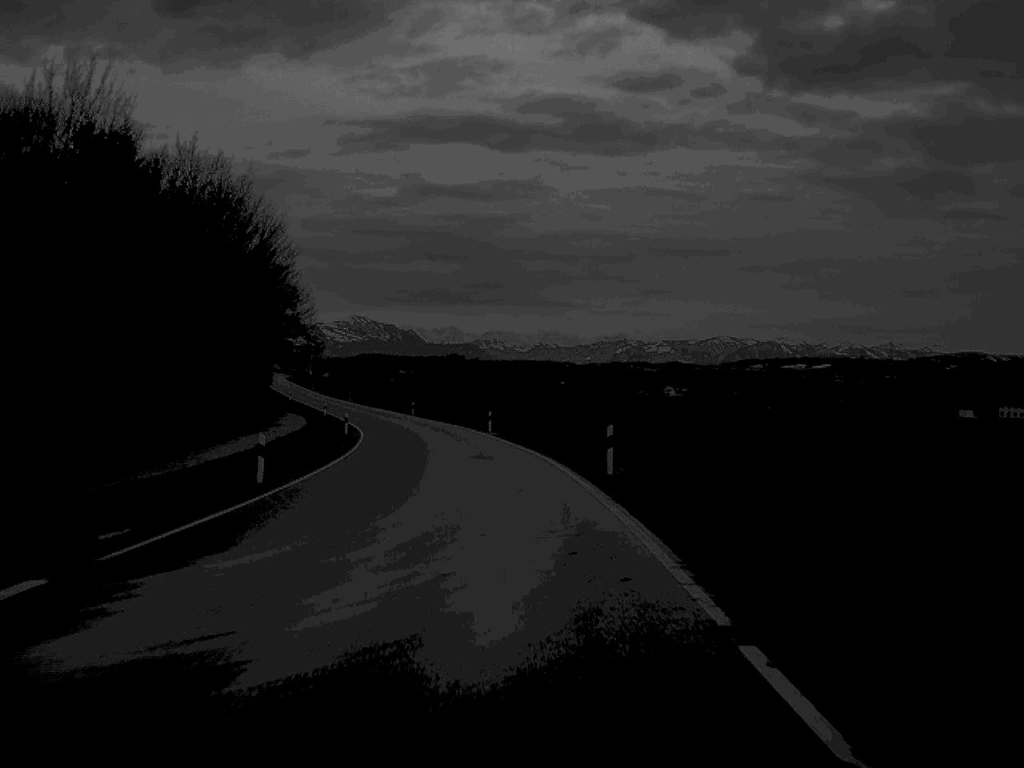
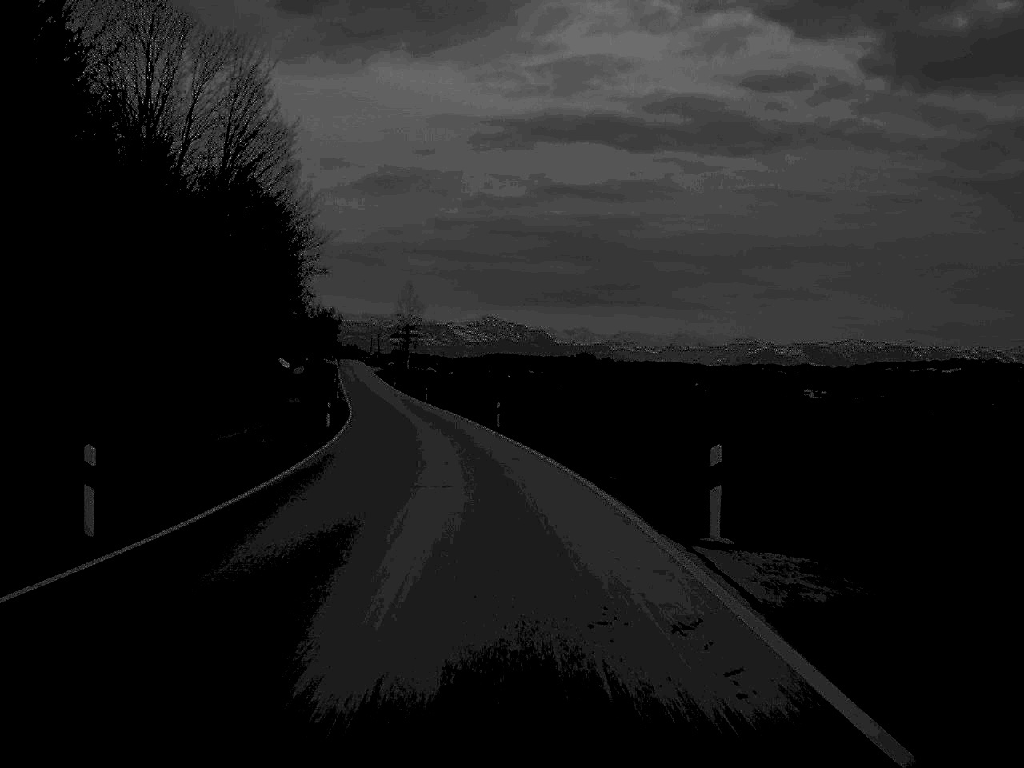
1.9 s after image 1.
(-2.3, +49.3) m; -6°
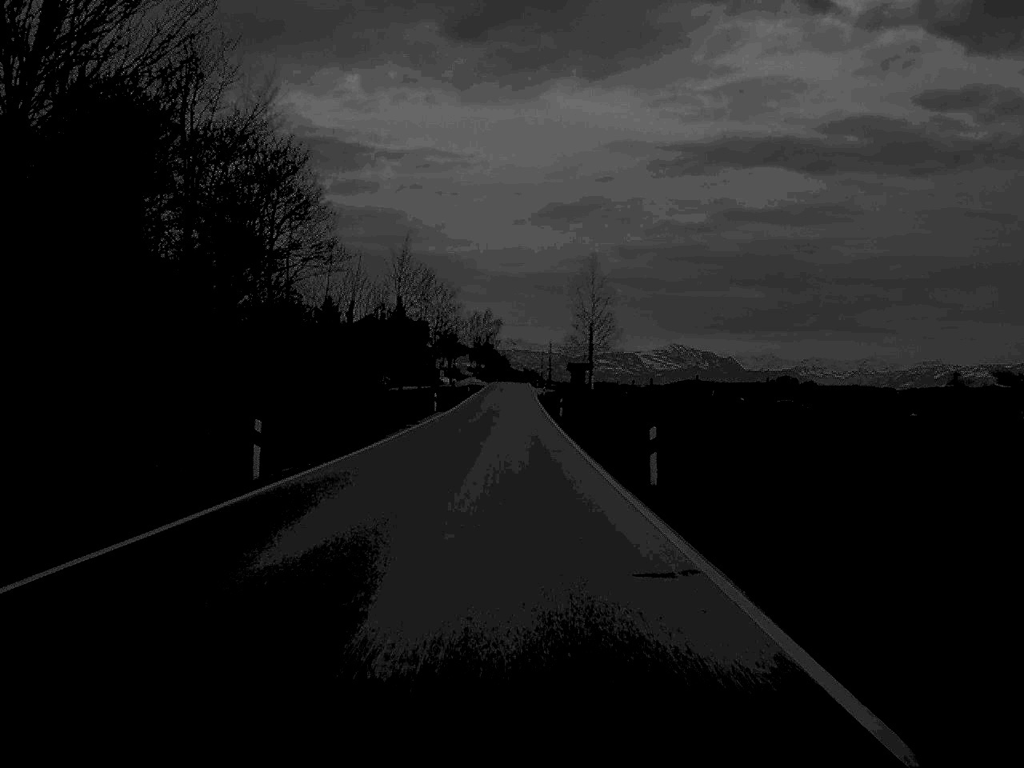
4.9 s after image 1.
(-6.6, +79.6) m; -8°
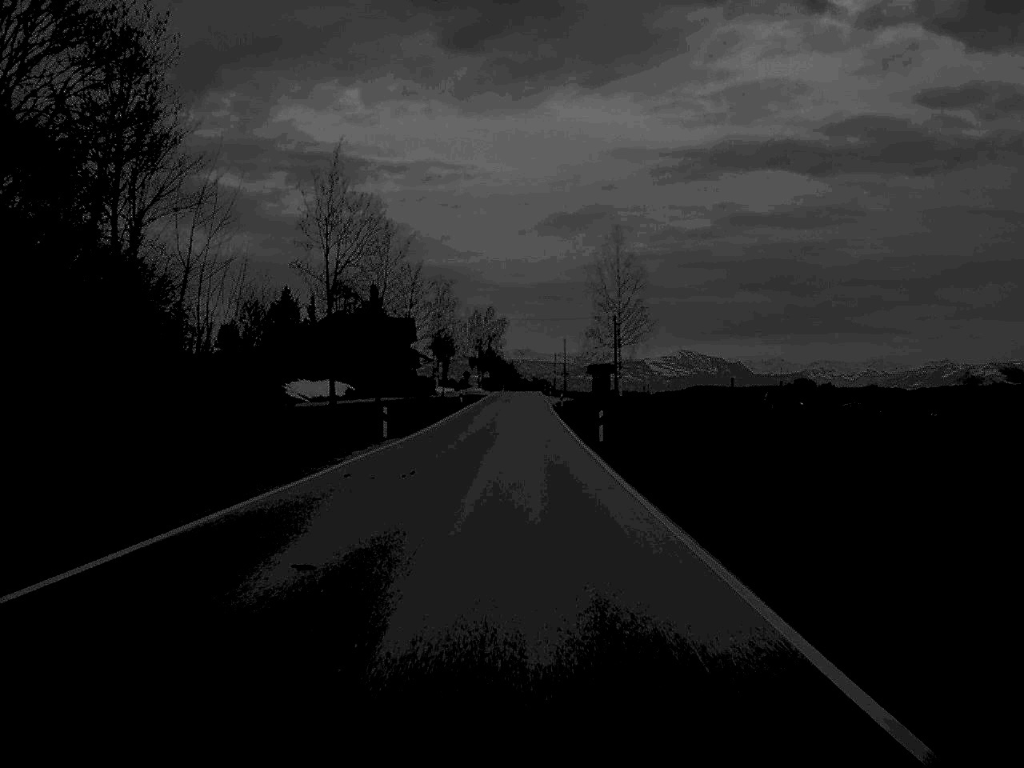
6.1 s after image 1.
(-0.1, +30.4) m; 0°
